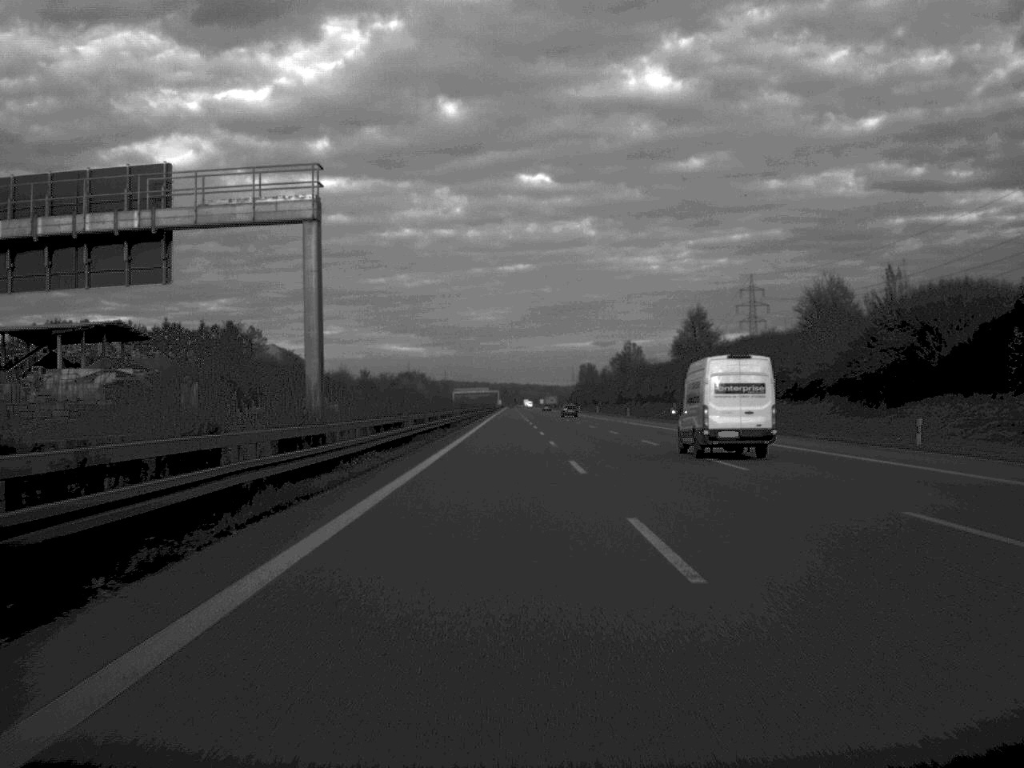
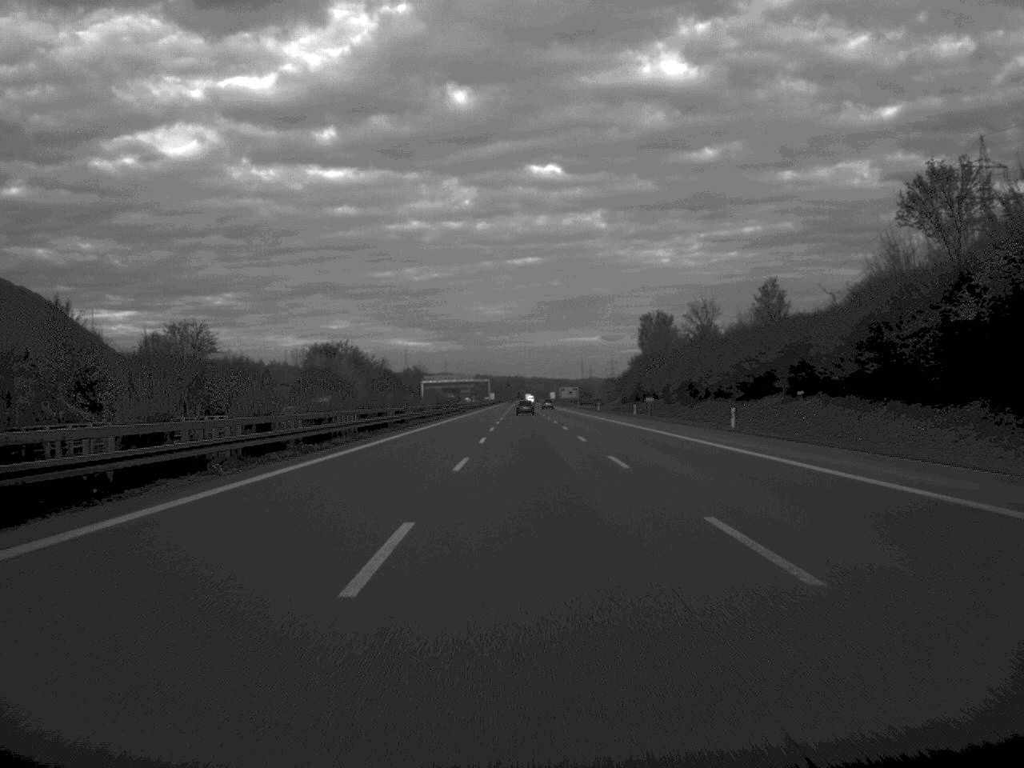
(+0.5, +179.4) m; 0°
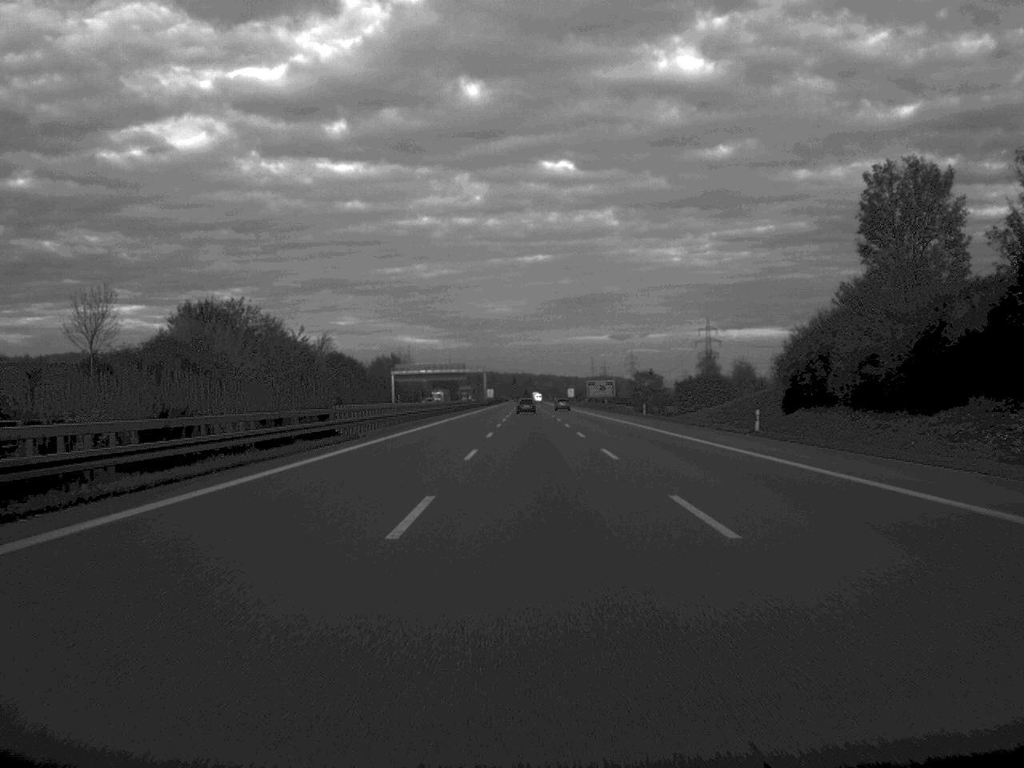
(-0.6, +102.9) m; 0°
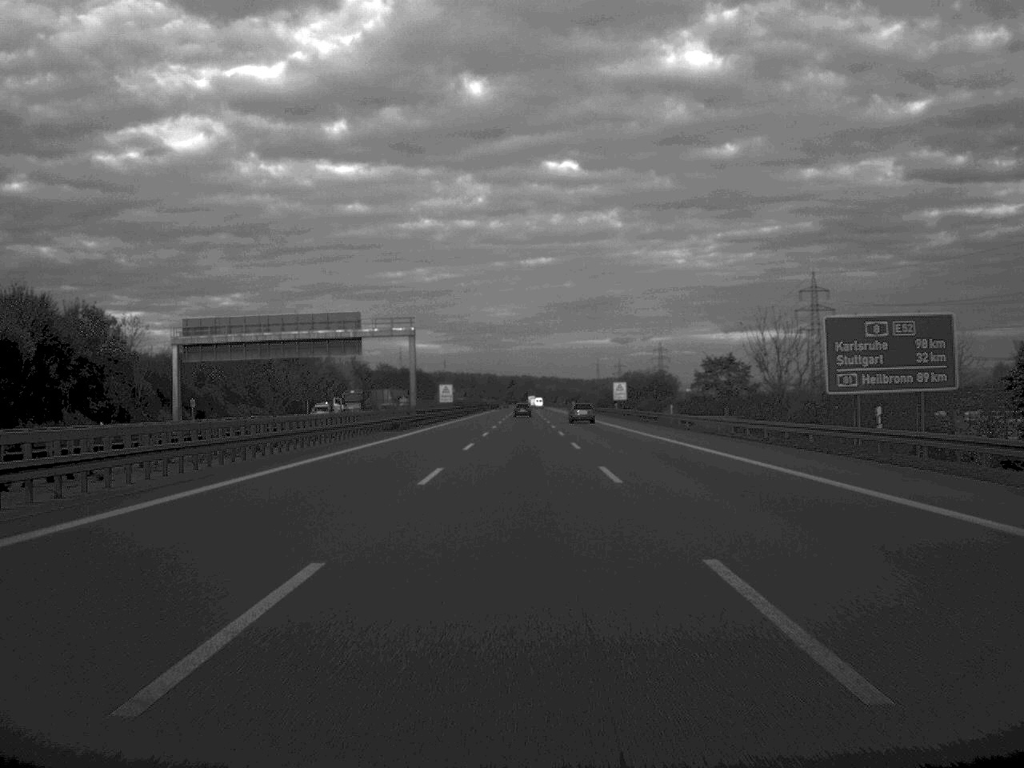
(+0.2, +168.2) m; 0°
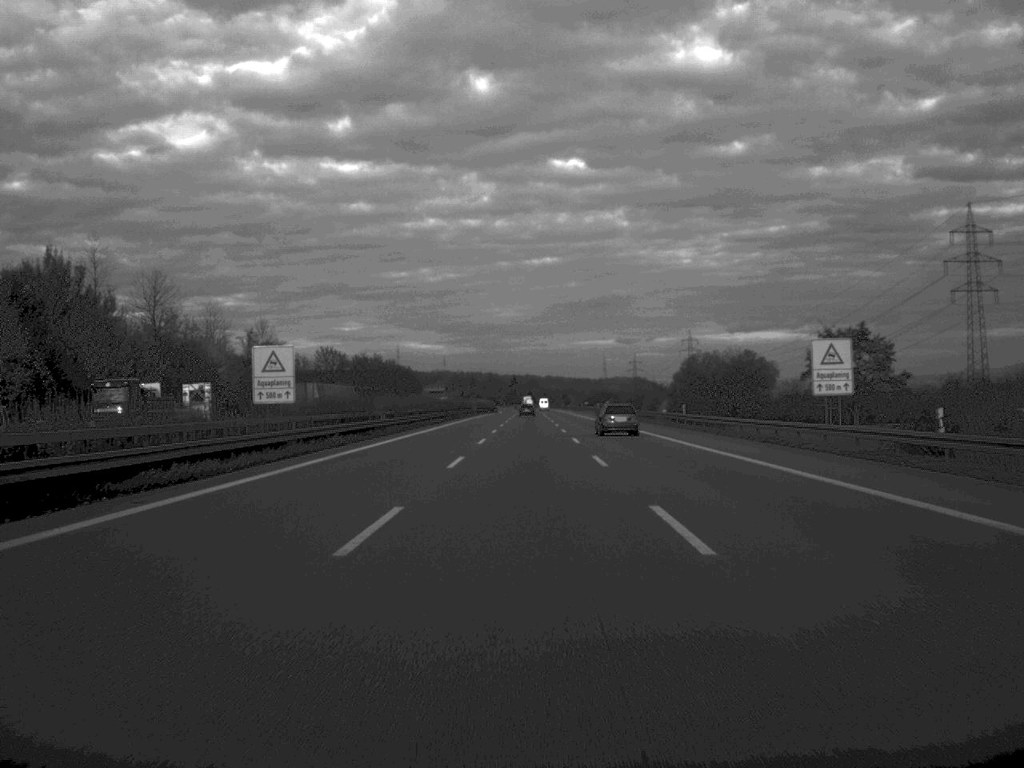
(-0.2, +99.7) m; 0°
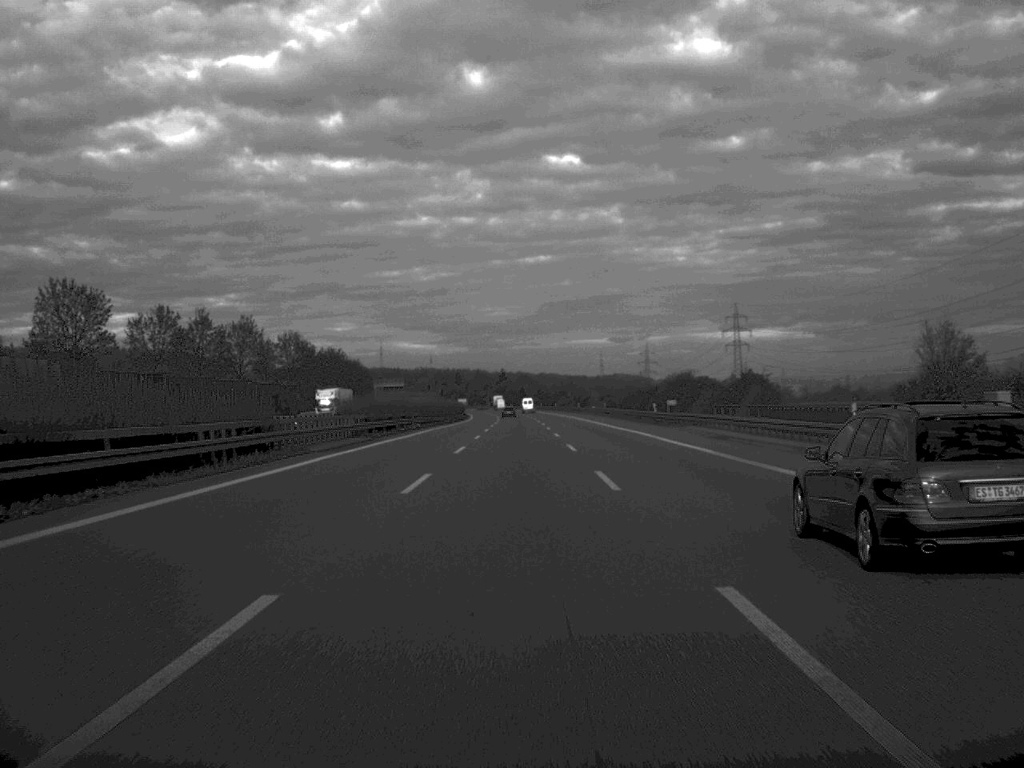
(+0.4, +134.4) m; 0°
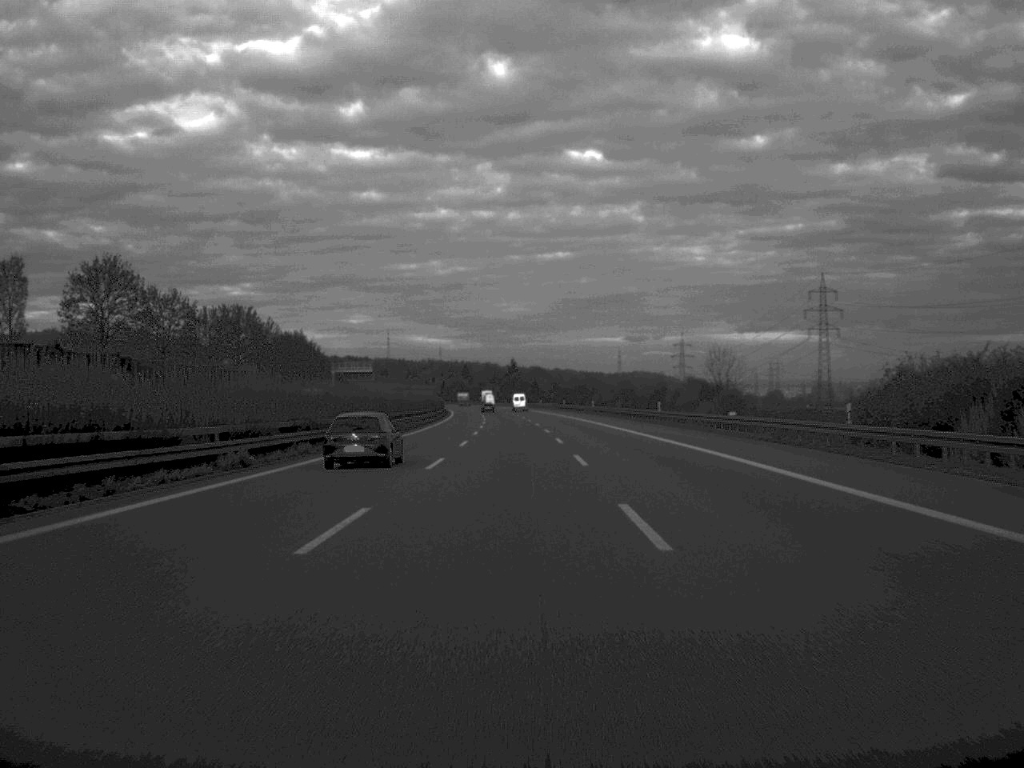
(-0.3, +98.2) m; -1°
